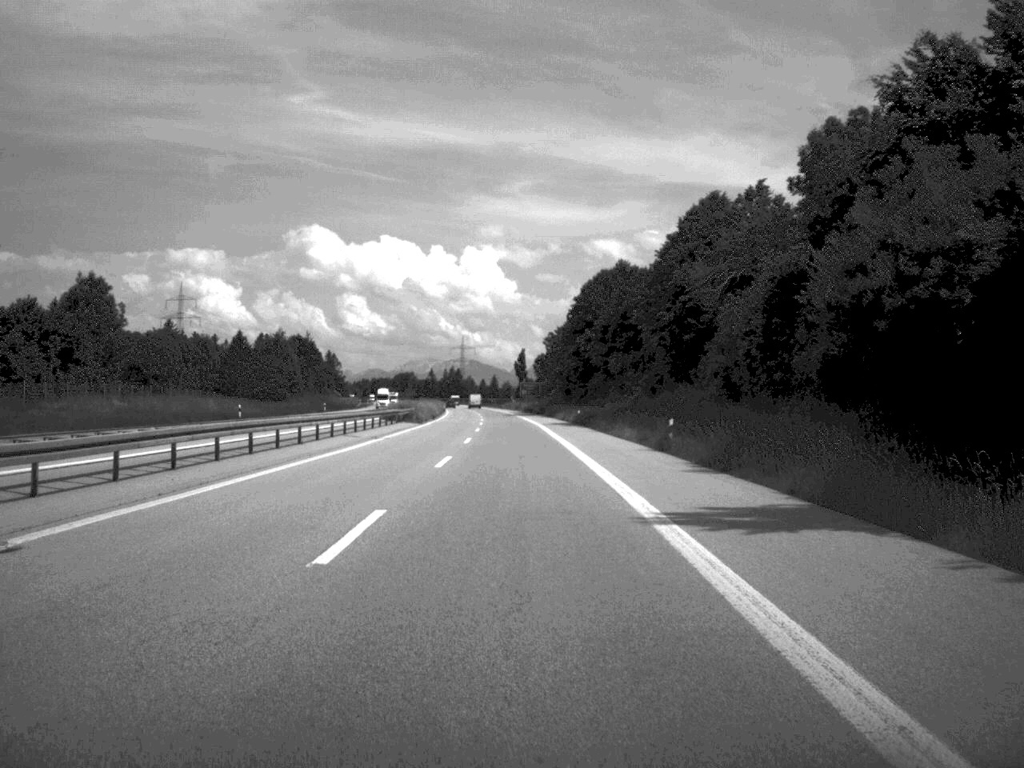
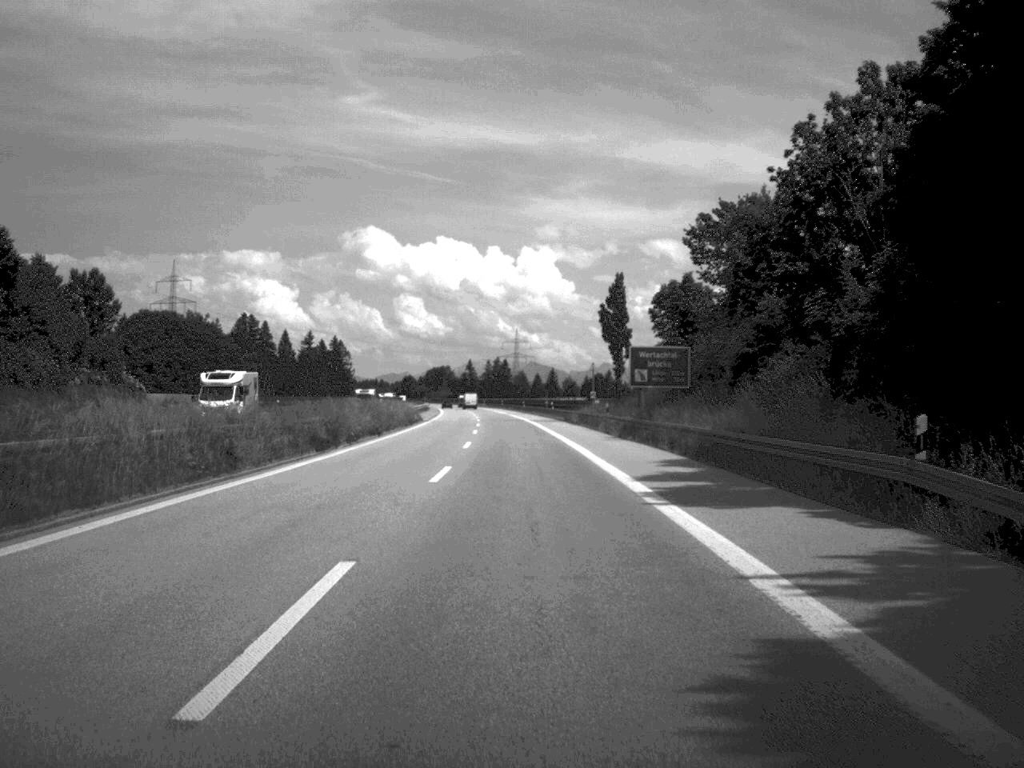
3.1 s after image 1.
(-3.1, +129.4) m; -3°
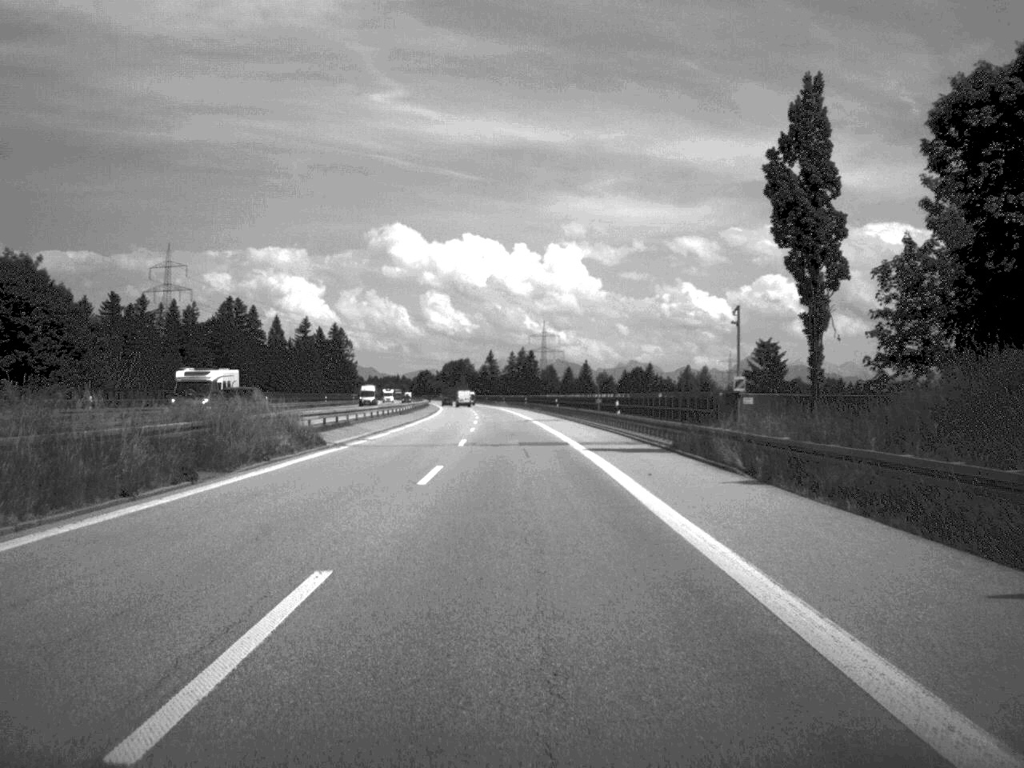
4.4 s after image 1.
(-0.6, +54.3) m; -1°
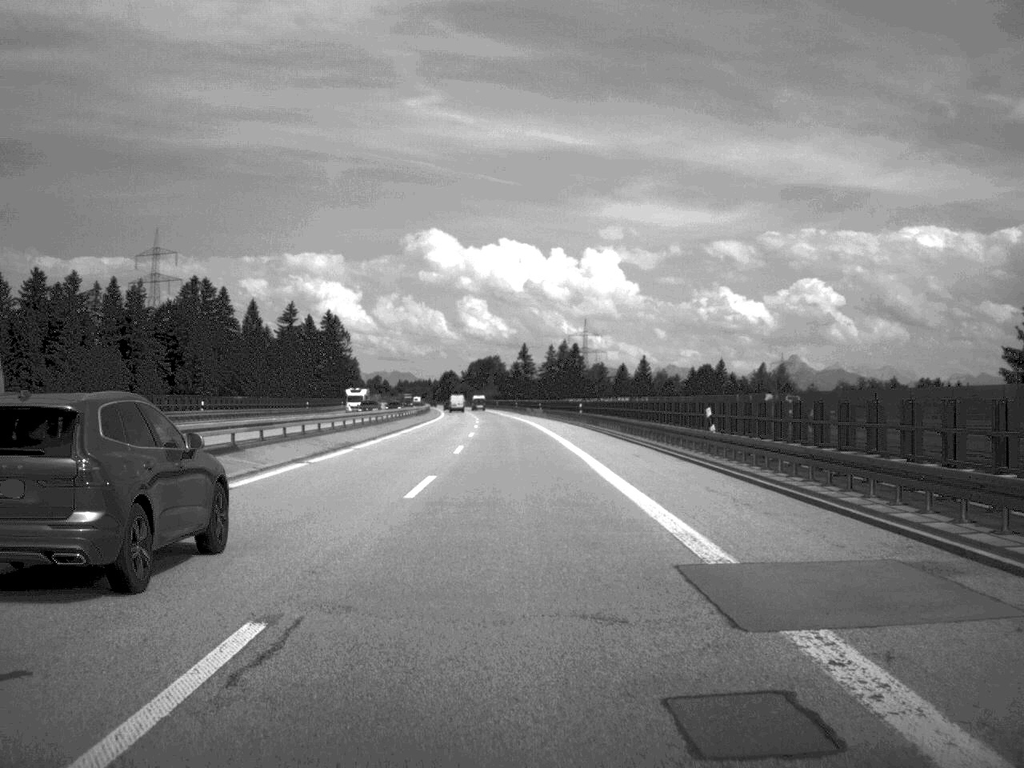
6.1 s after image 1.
(-1.1, +72.6) m; -2°
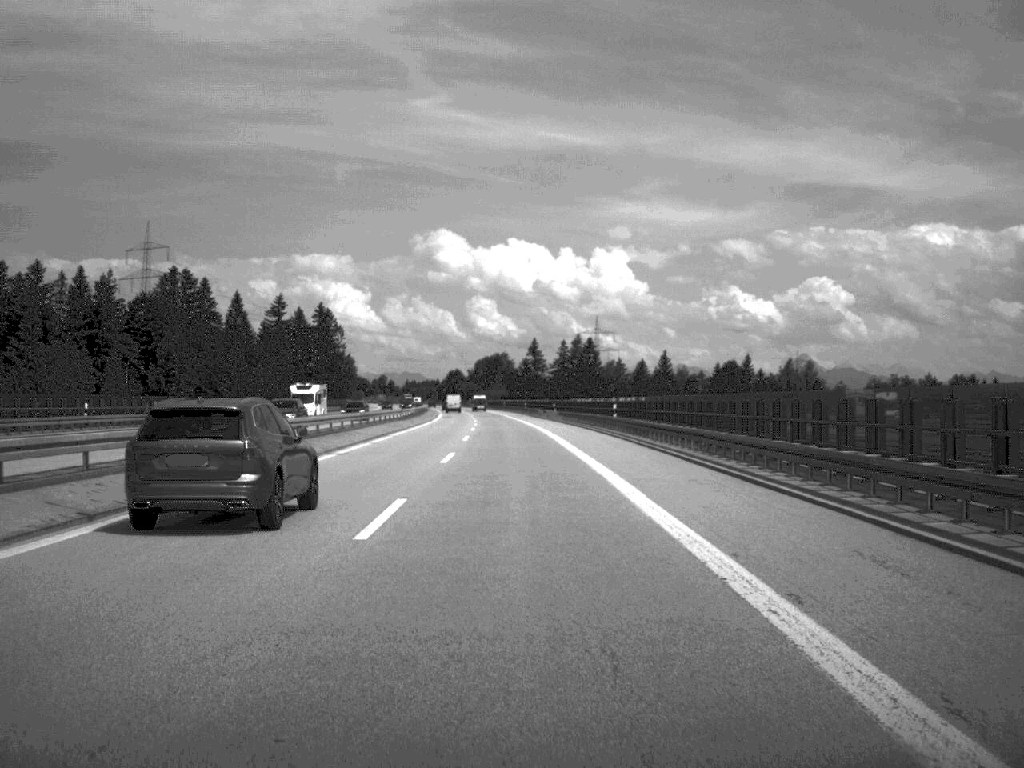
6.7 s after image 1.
(-0.1, +23.7) m; 0°
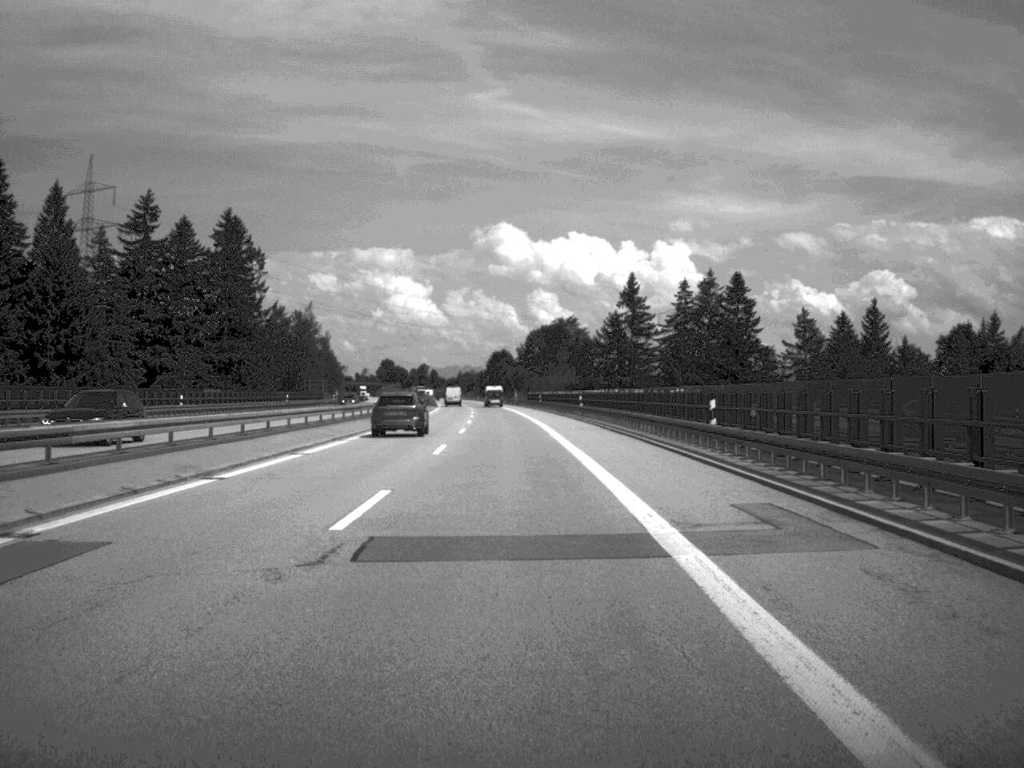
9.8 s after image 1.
(-3.0, +123.5) m; -3°
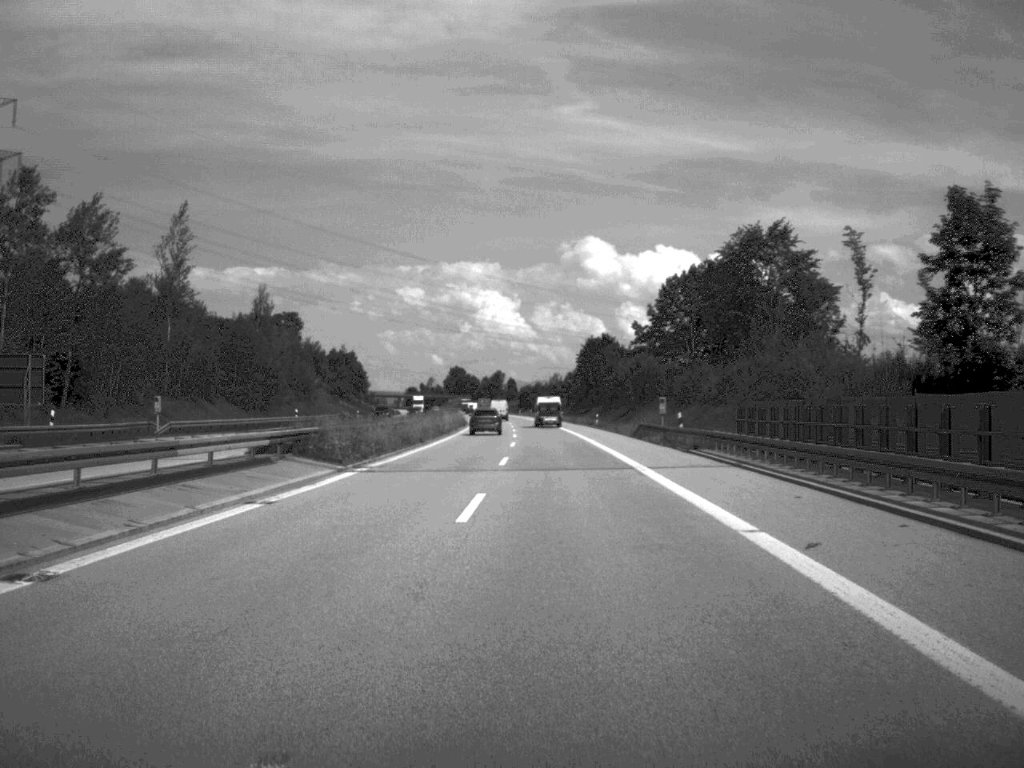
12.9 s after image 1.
(-4.0, +120.8) m; -4°
